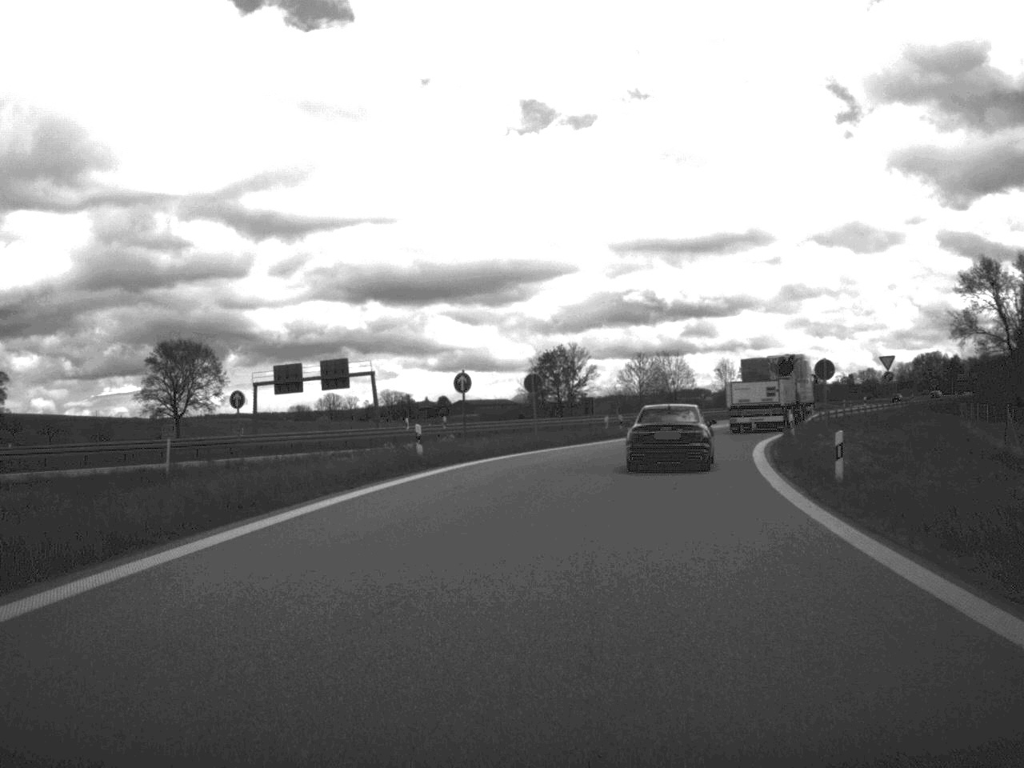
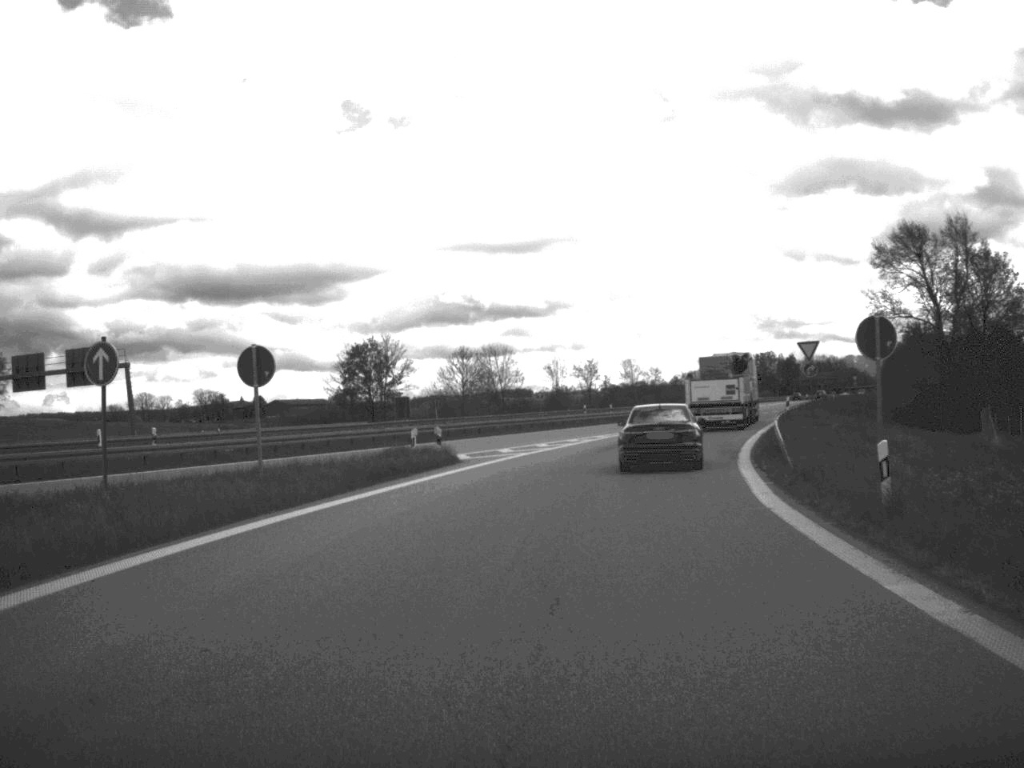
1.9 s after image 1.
(+1.7, +24.7) m; +8°
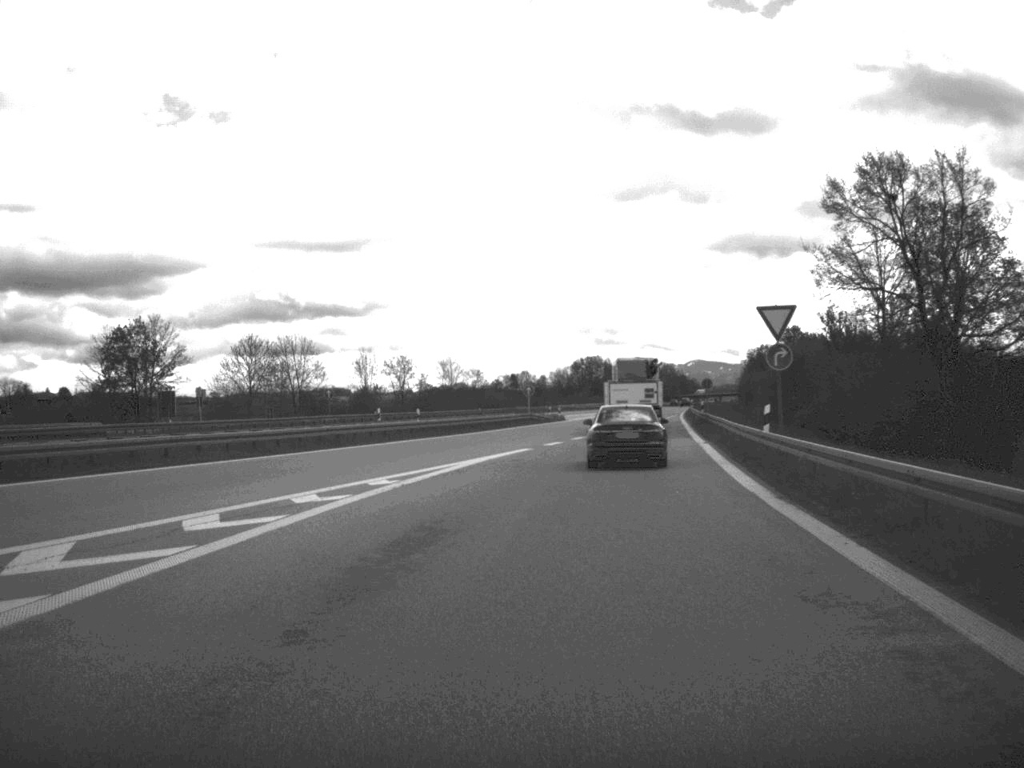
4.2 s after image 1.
(+2.2, +29.7) m; +8°
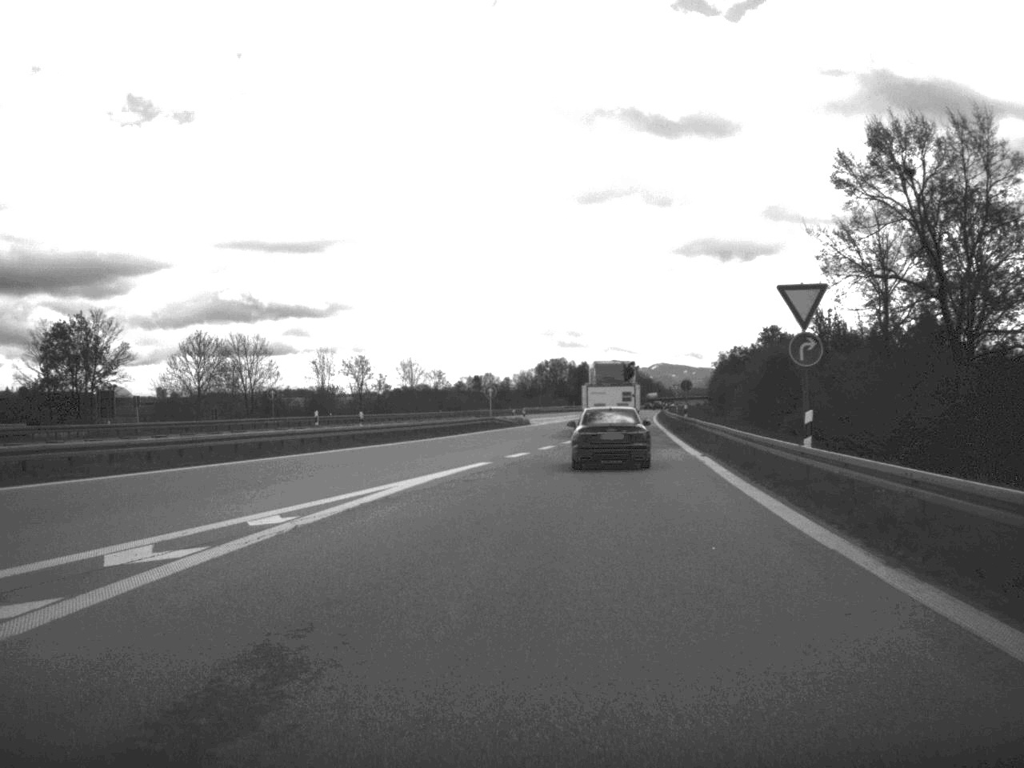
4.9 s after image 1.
(+0.1, +7.7) m; +2°
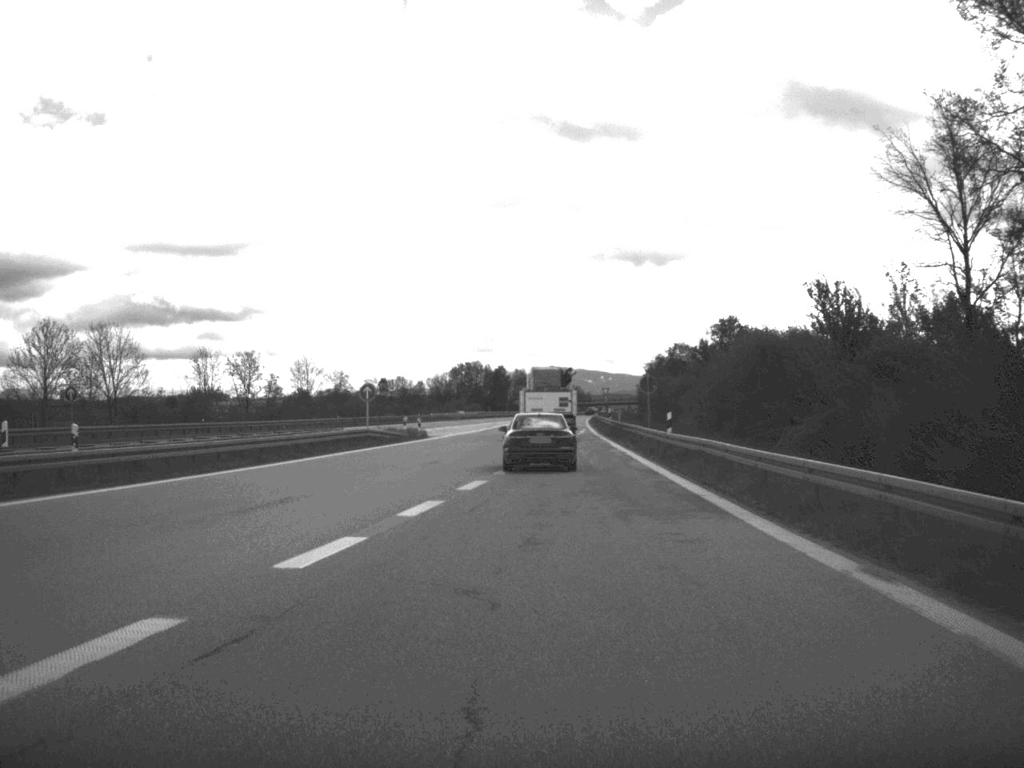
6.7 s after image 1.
(+0.9, +23.9) m; +4°
